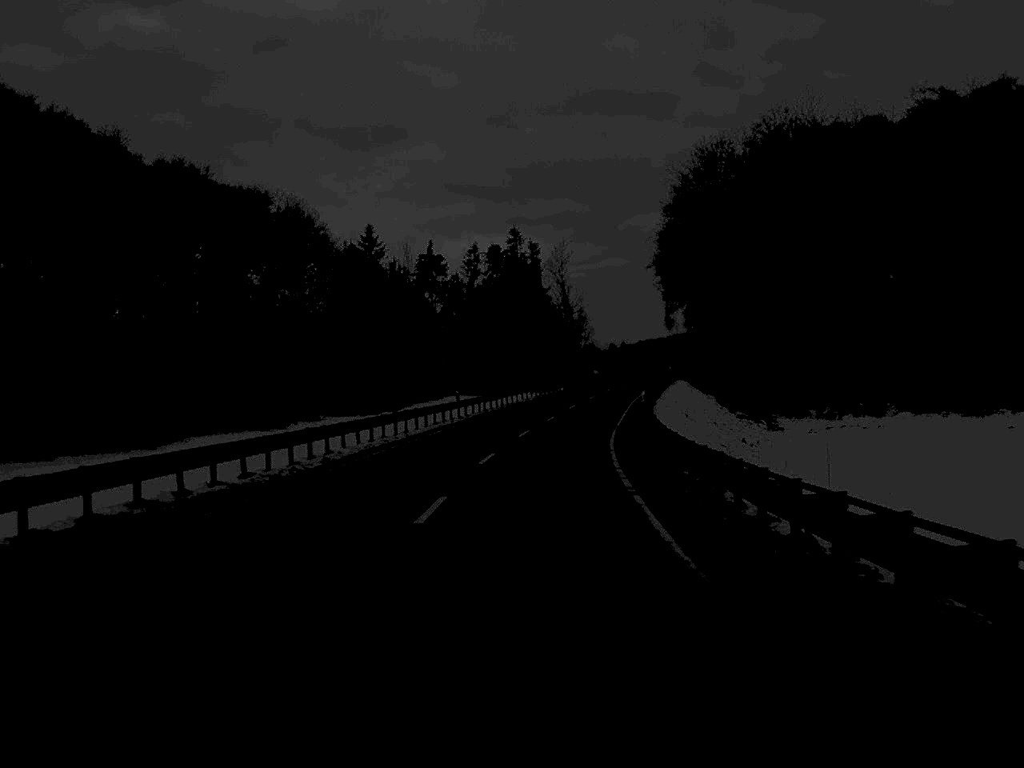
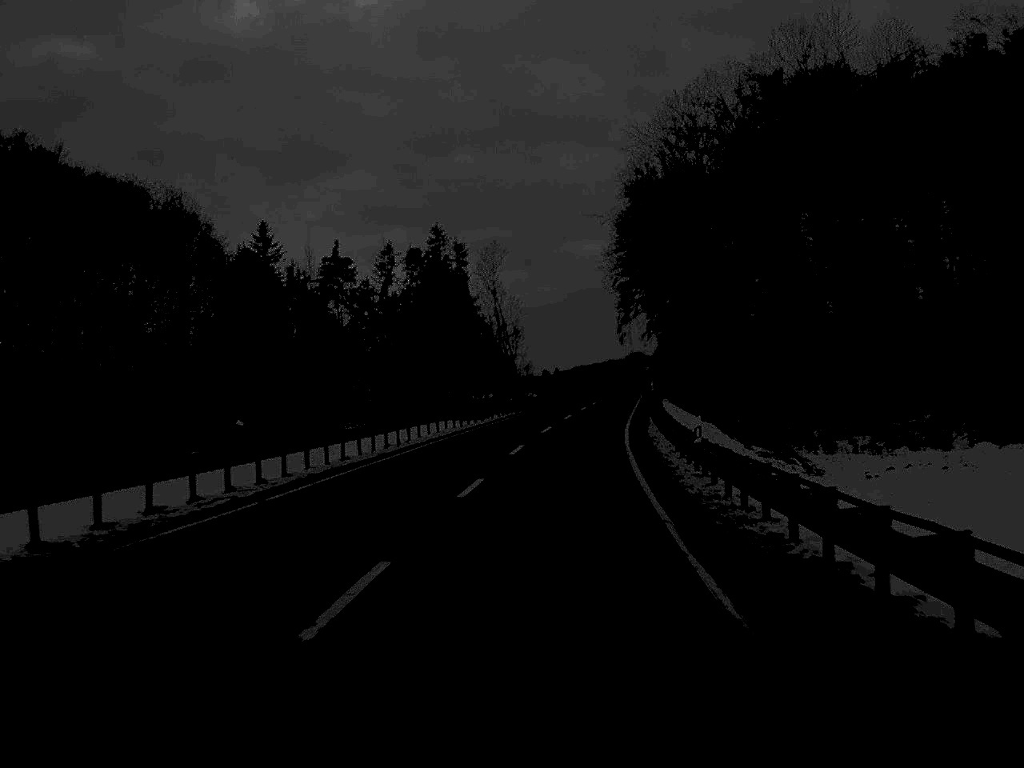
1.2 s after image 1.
(+0.8, +31.5) m; +3°
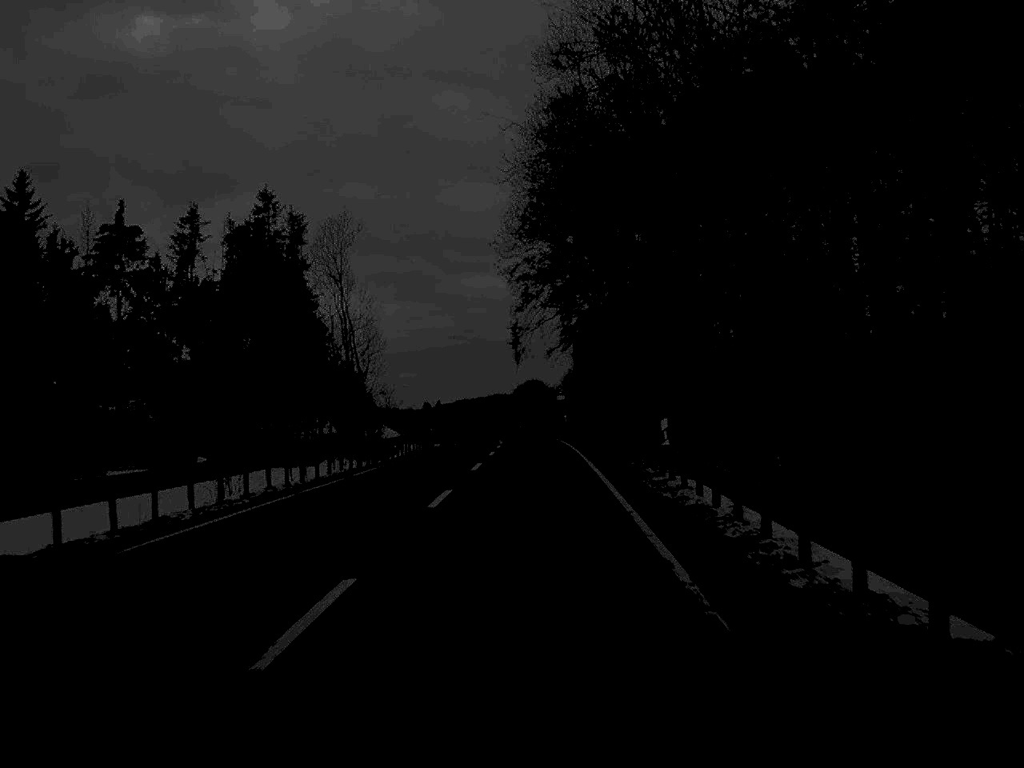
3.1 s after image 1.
(+2.5, +47.9) m; +5°
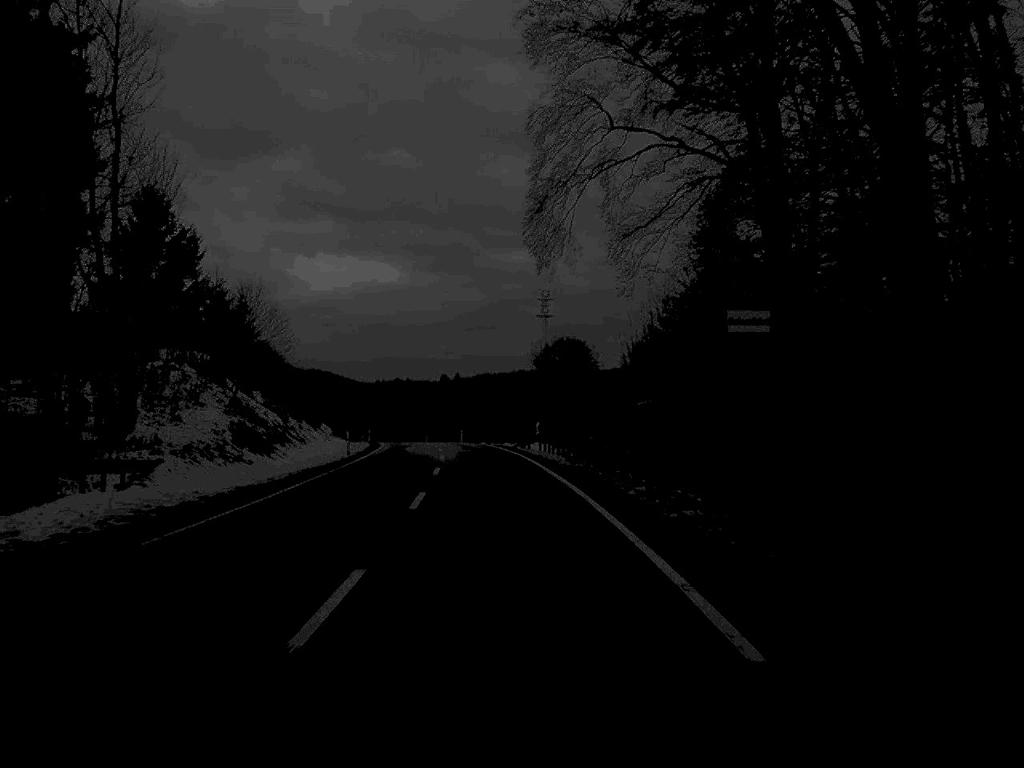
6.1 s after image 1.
(0.0, +70.7) m; -1°
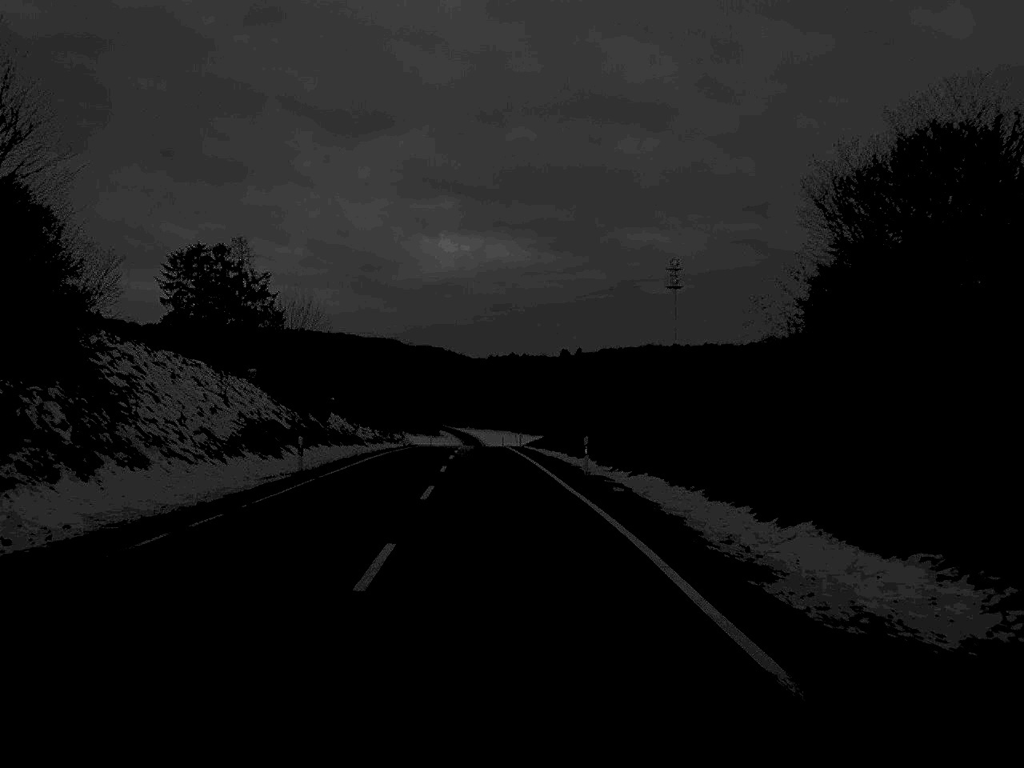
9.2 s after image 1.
(-3.4, +68.5) m; -5°
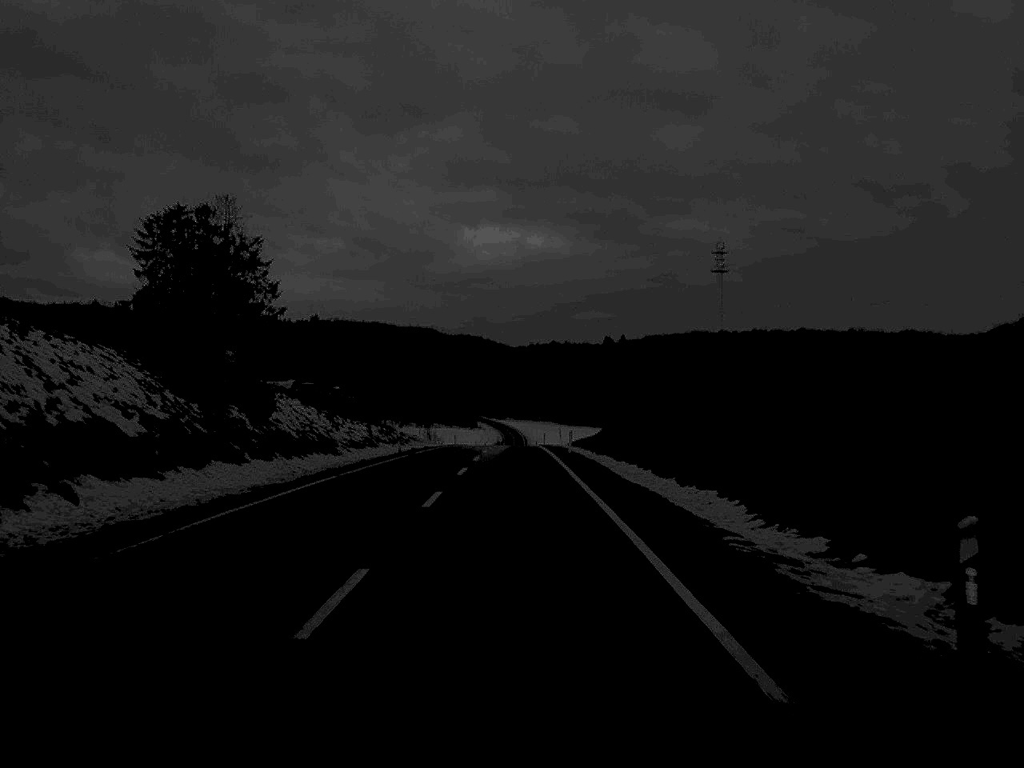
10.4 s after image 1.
(-0.4, +26.3) m; -2°
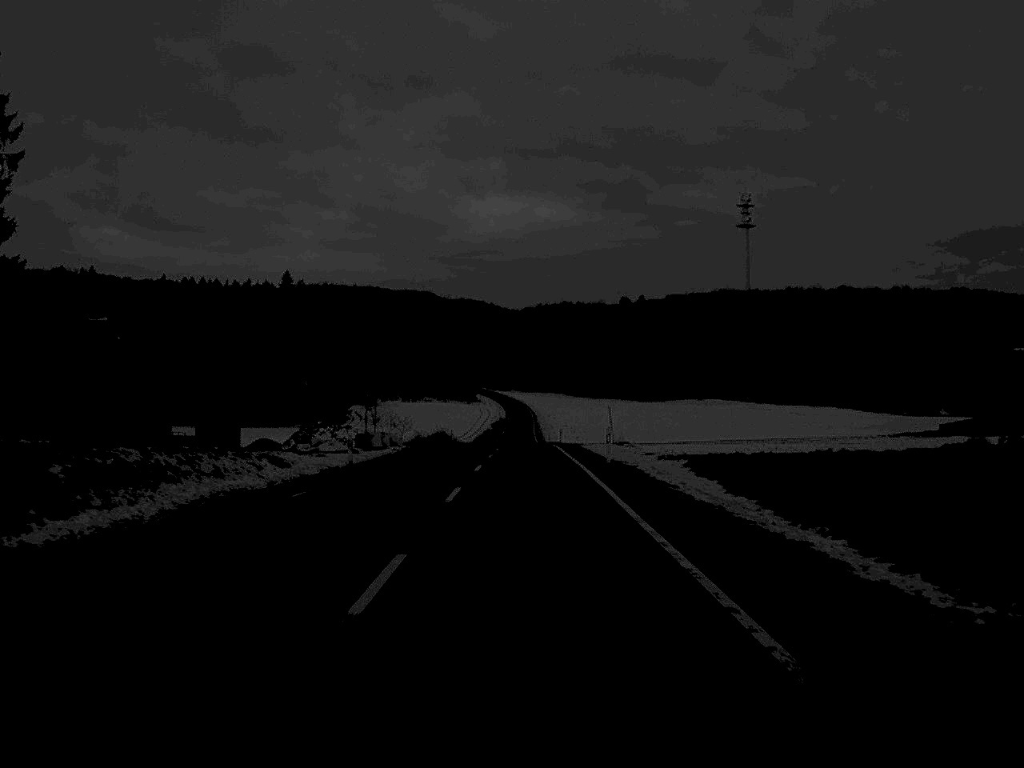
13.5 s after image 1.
(-0.5, +70.7) m; 0°
